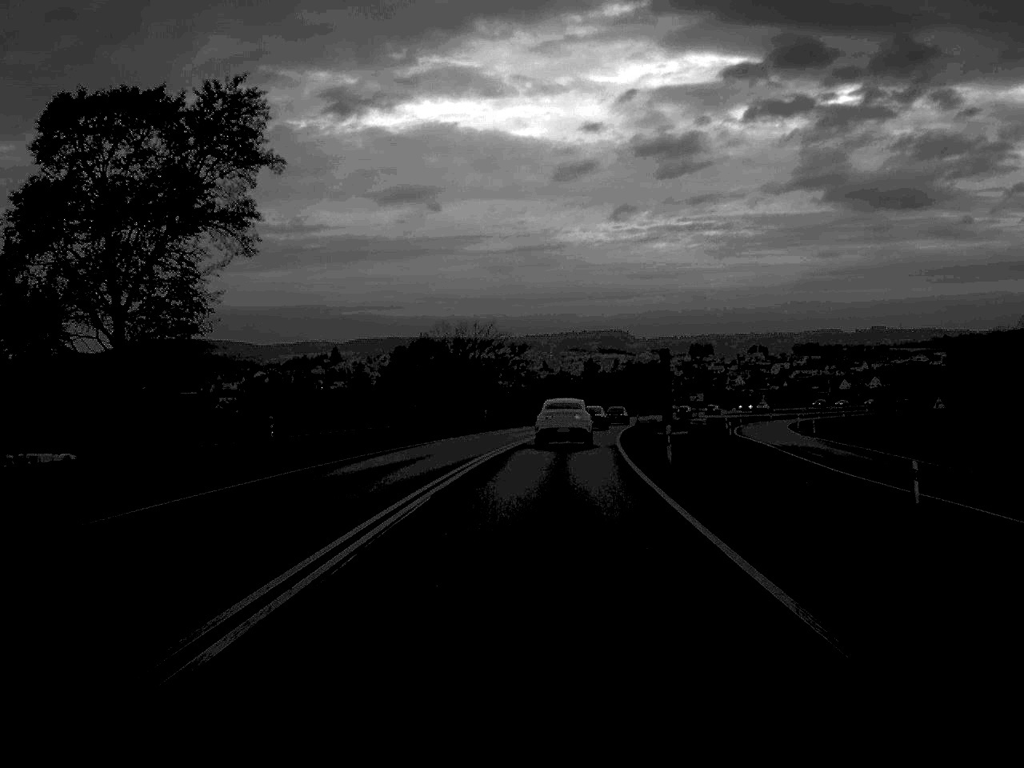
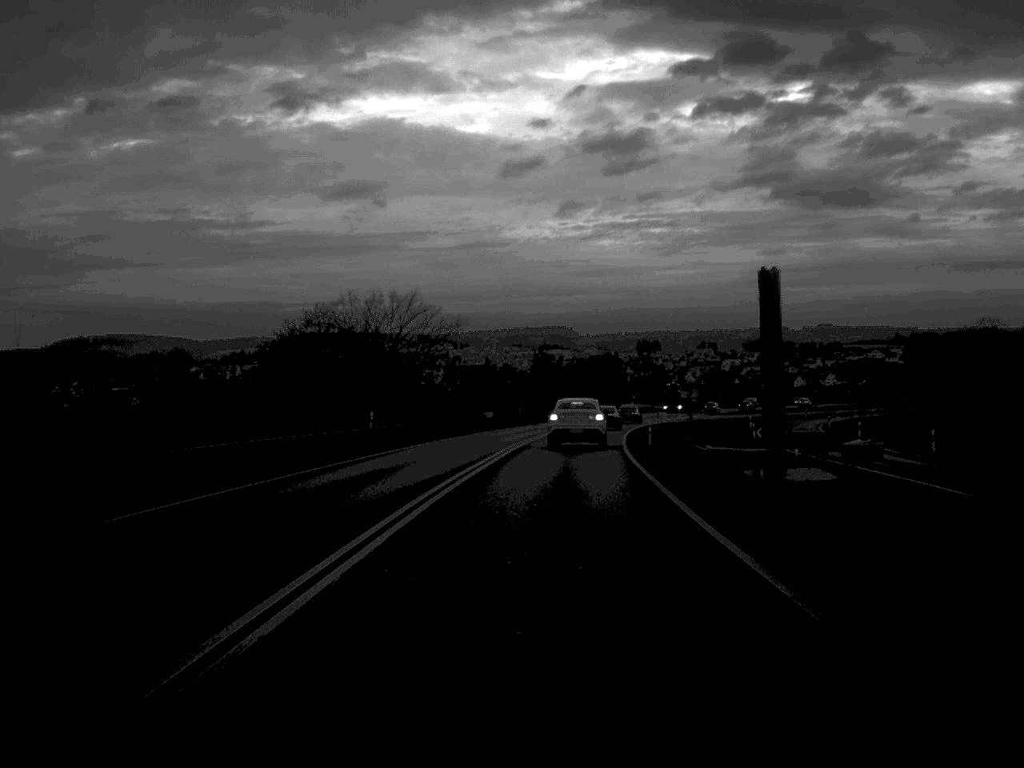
(+0.8, +36.4) m; +3°
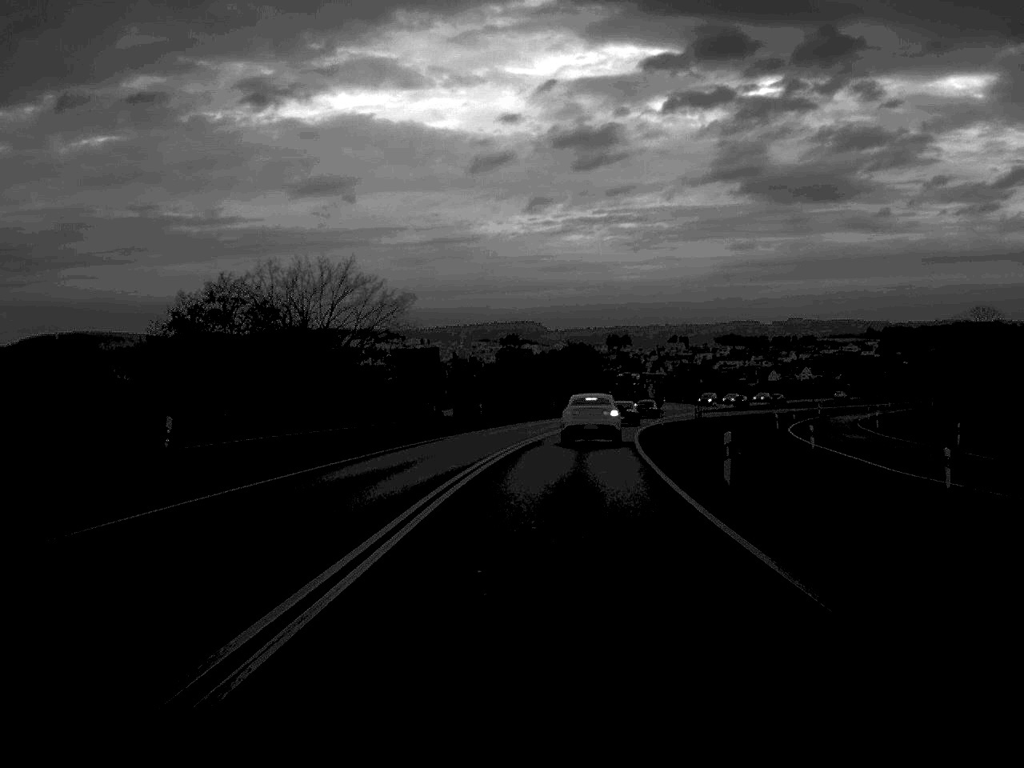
(+0.3, +22.3) m; +1°
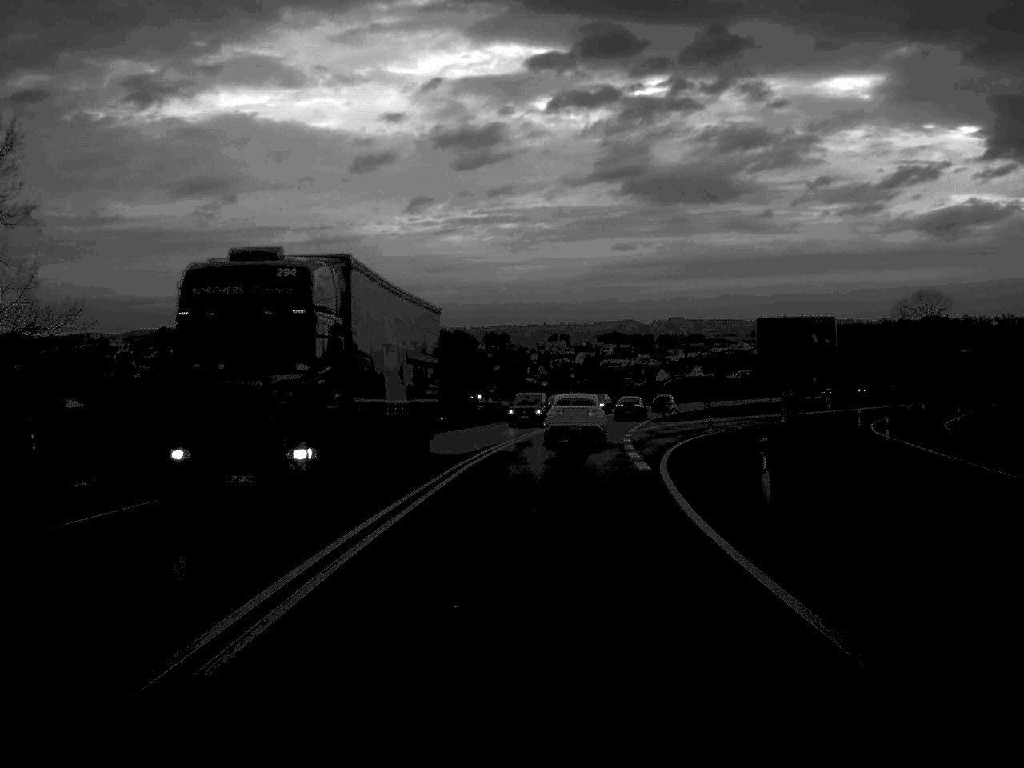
(+2.6, +54.2) m; +6°
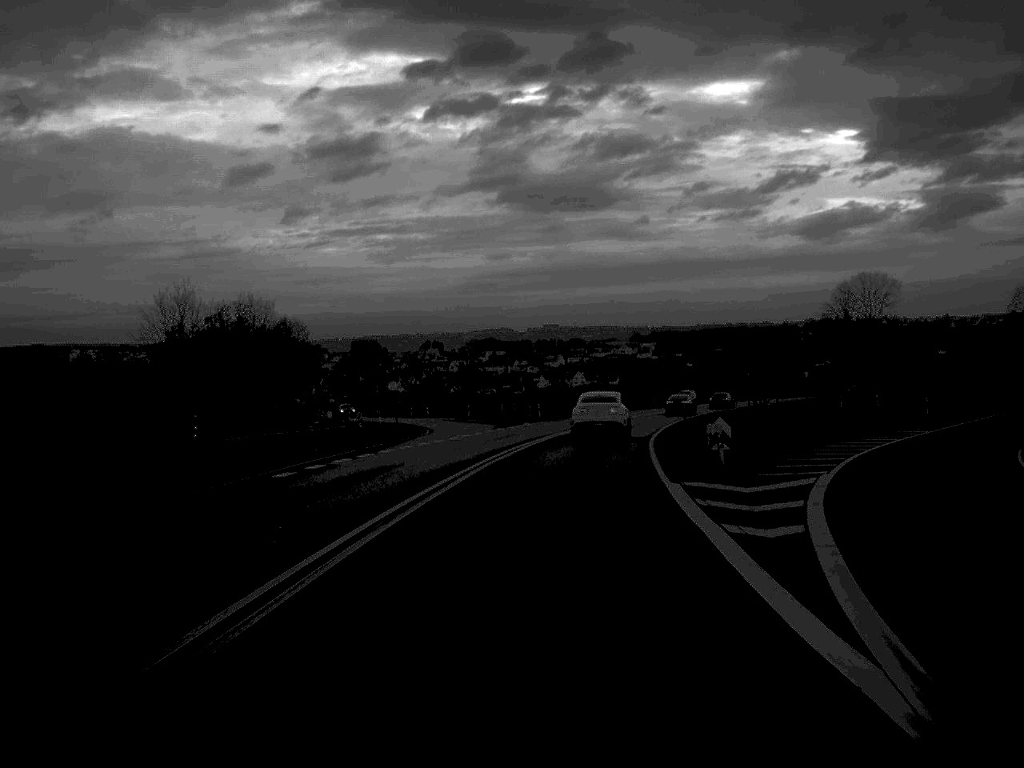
(+2.4, +54.5) m; +6°
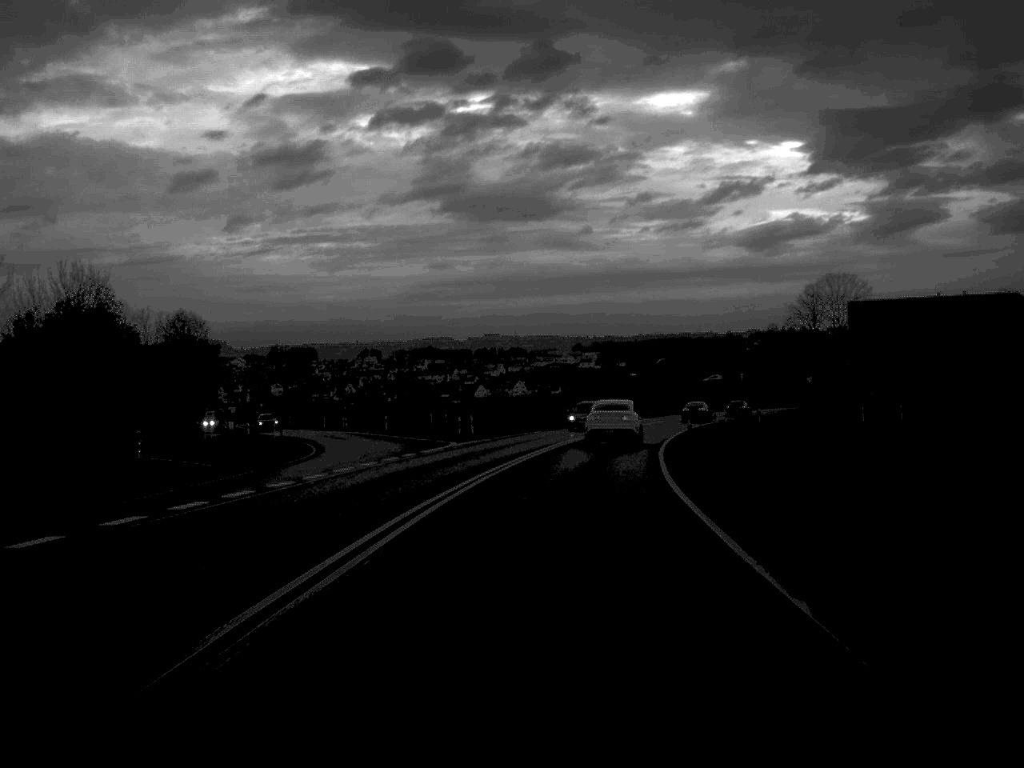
(+0.5, +21.4) m; +3°
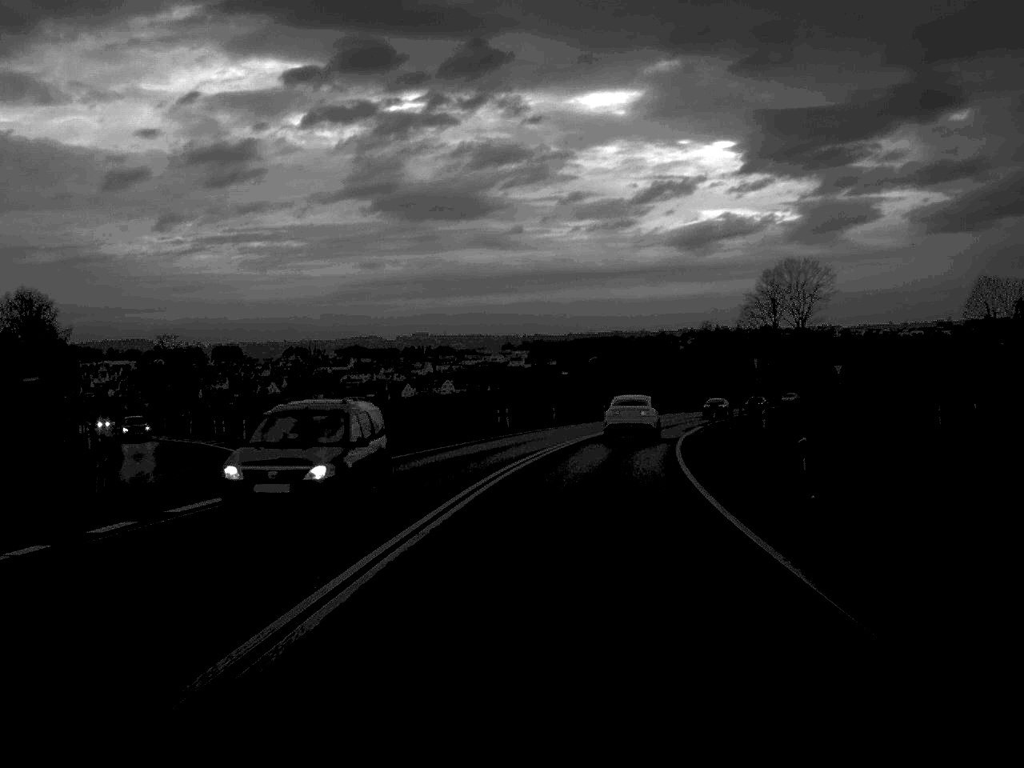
(+0.6, +24.7) m; +3°
